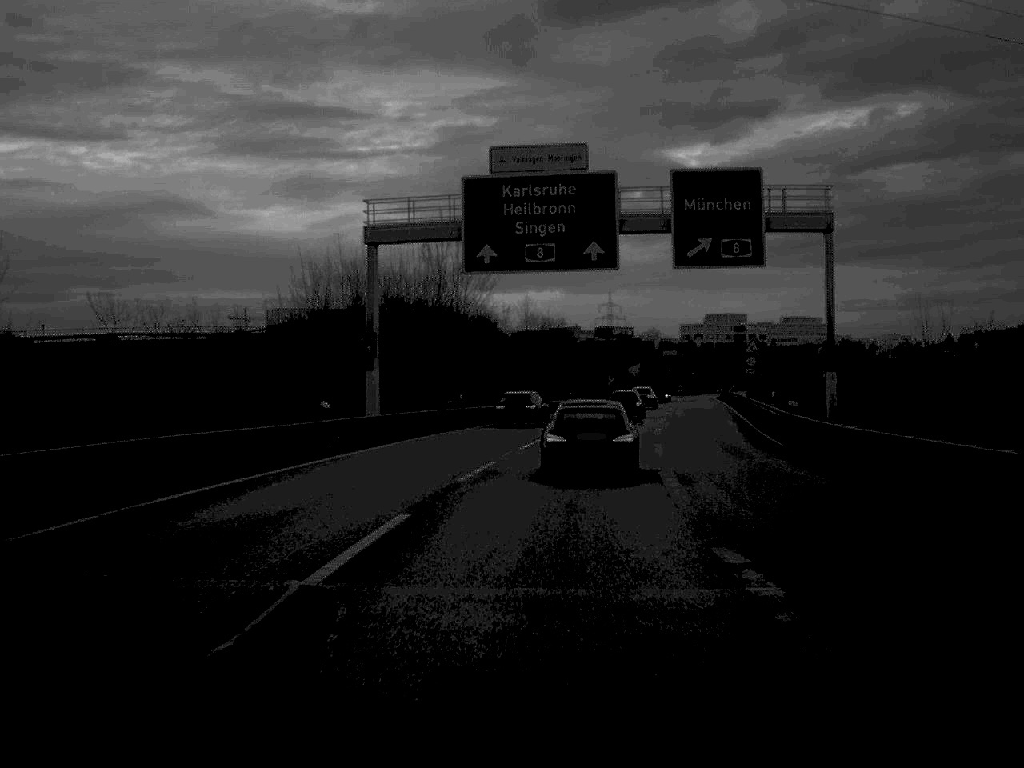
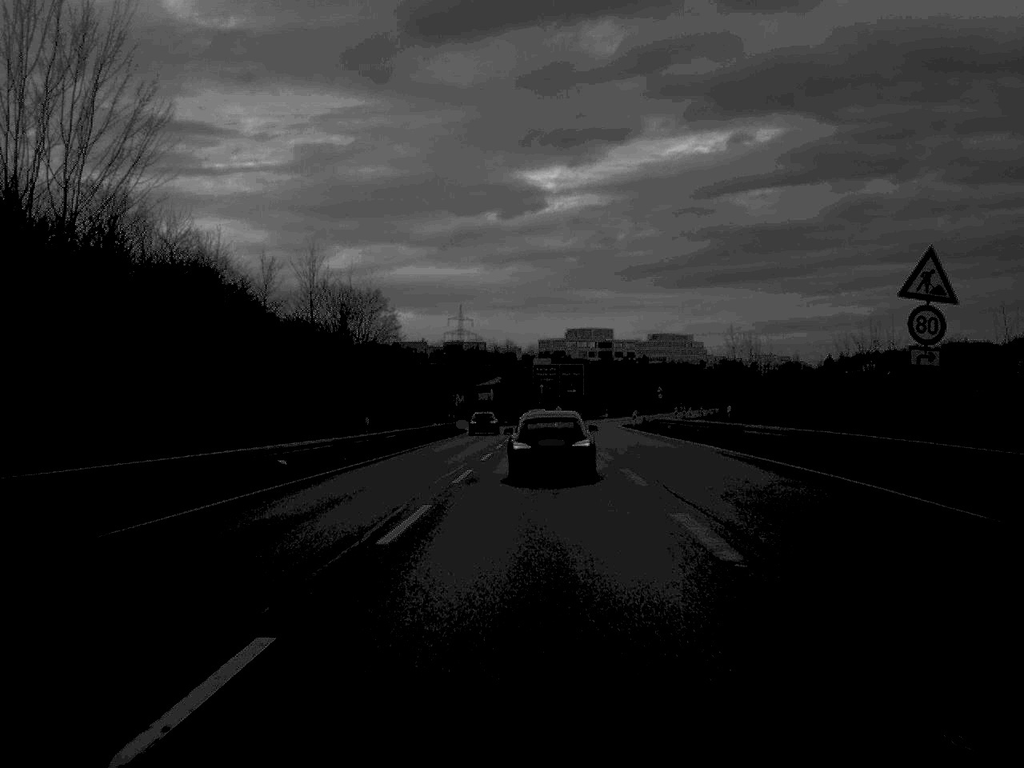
(+3.7, +54.8) m; +7°
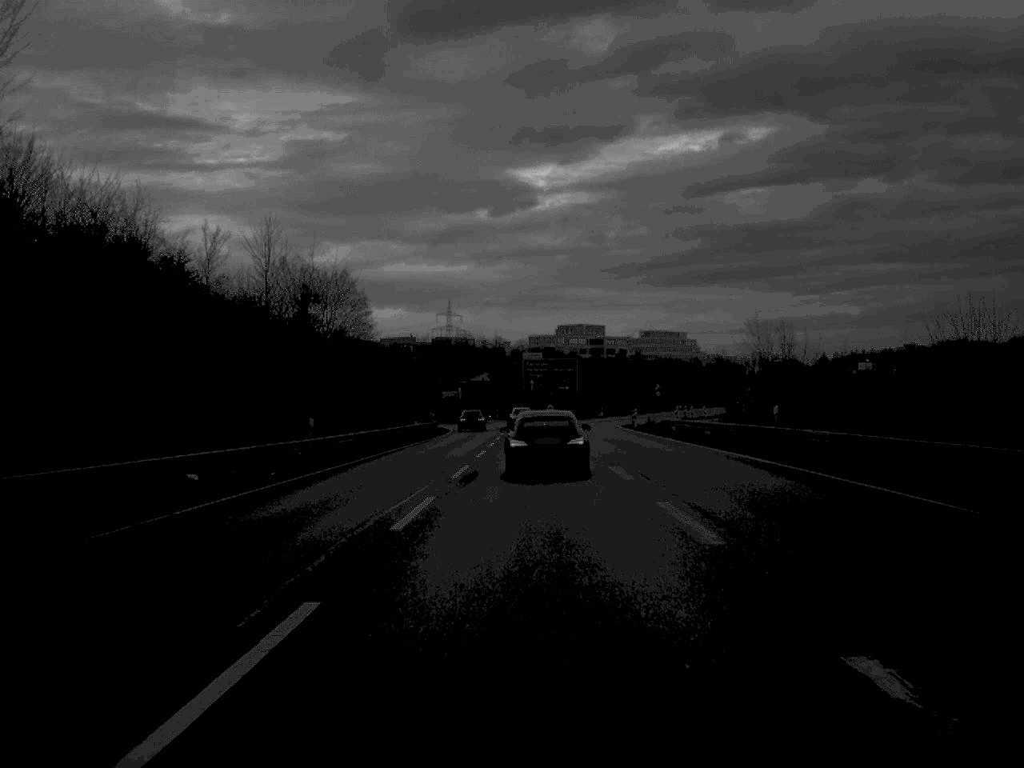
(0.0, +10.1) m; 0°
